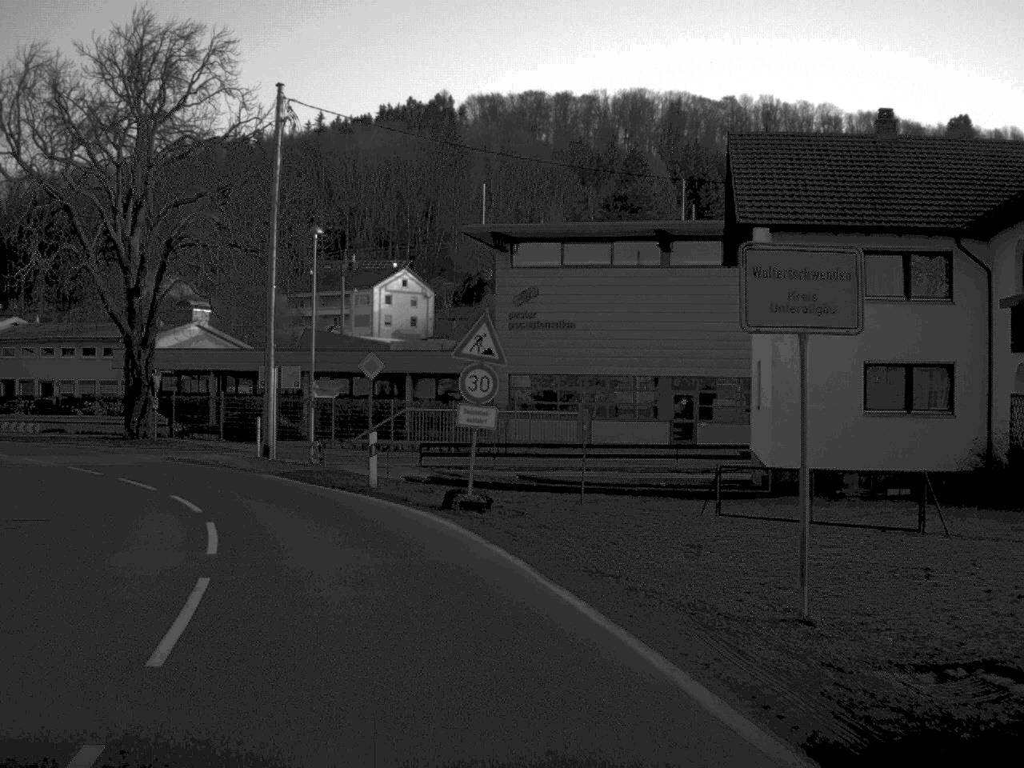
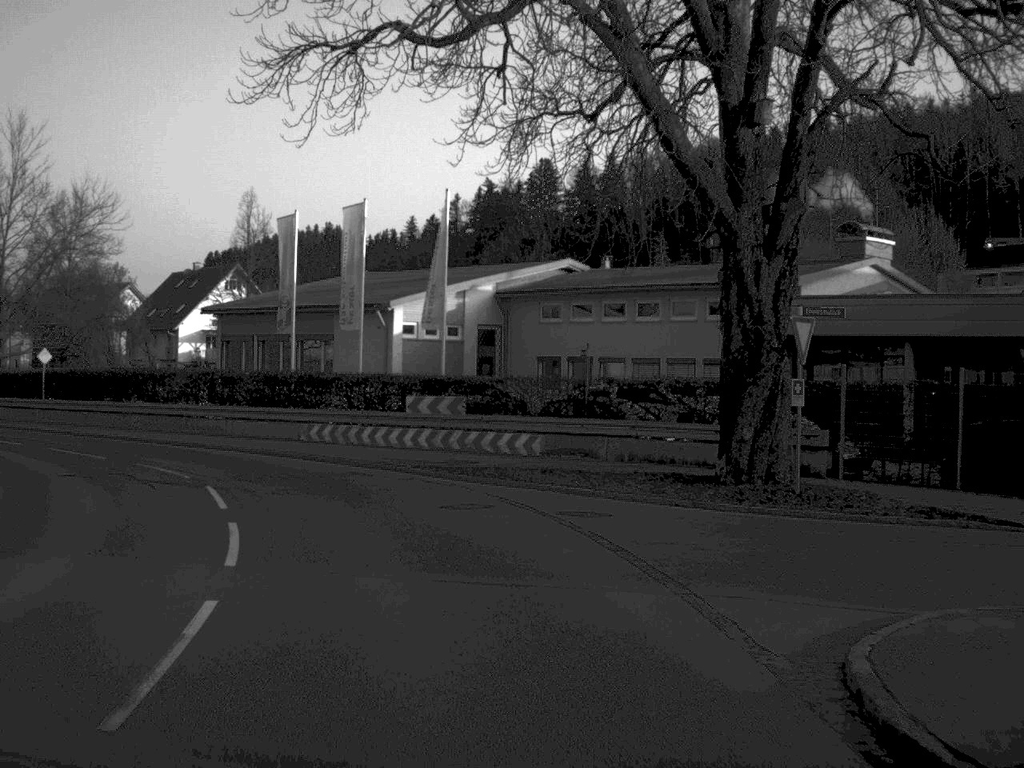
(-8.3, +31.1) m; -29°
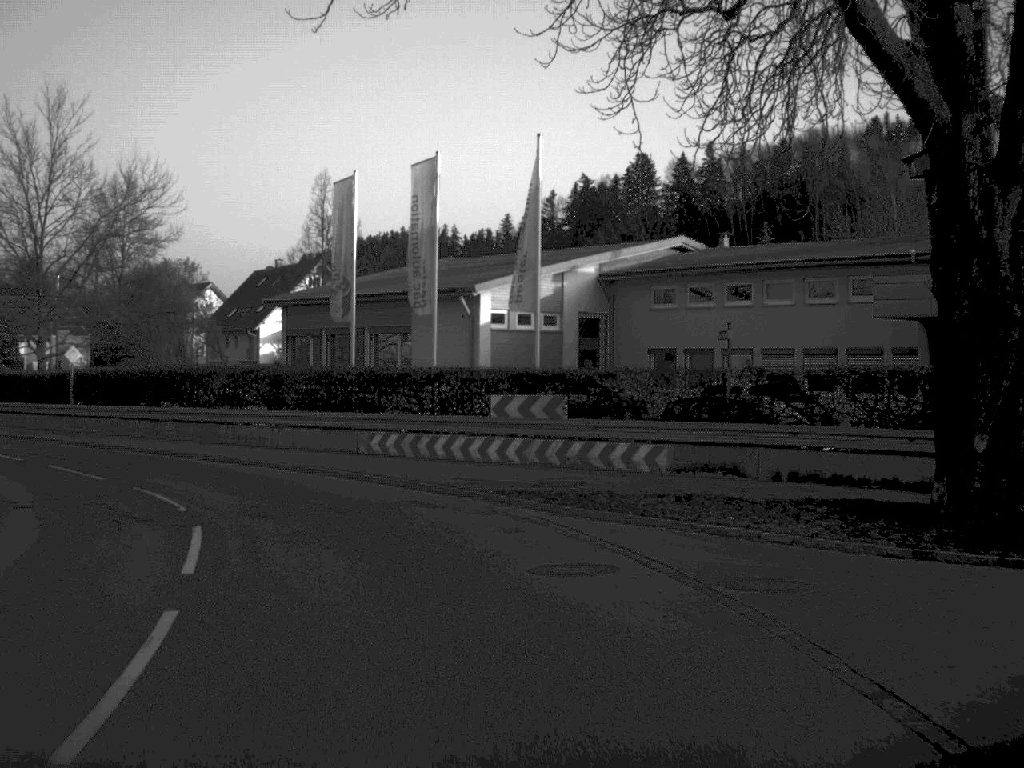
(-0.3, +6.7) m; -4°
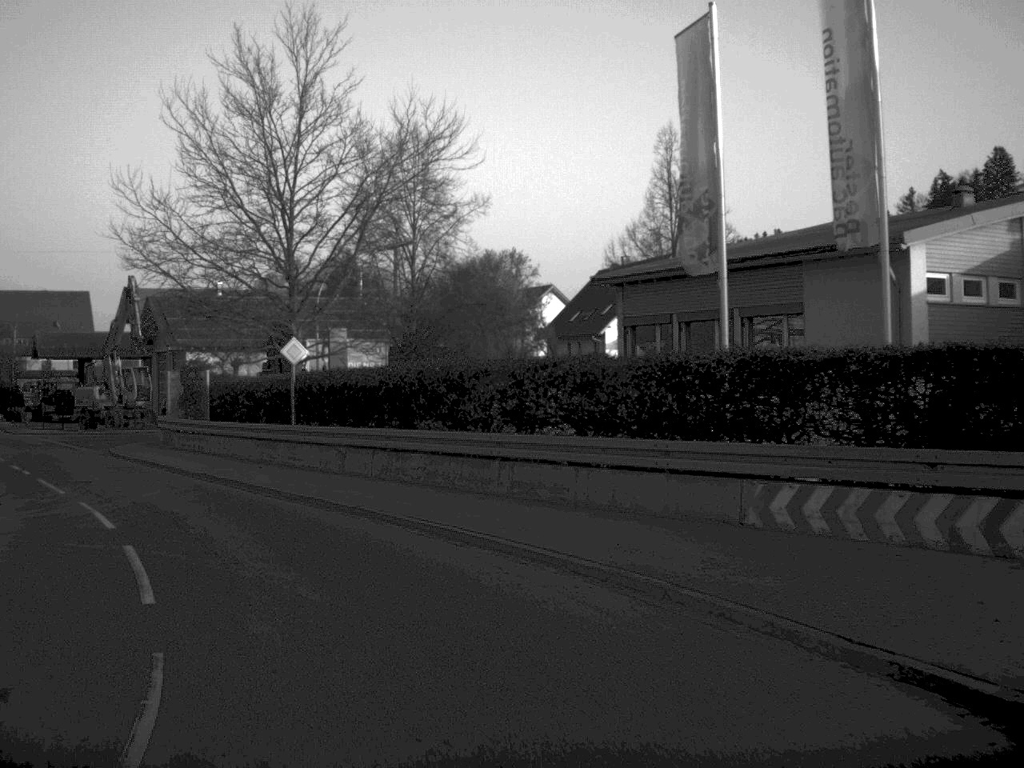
(-1.7, +13.4) m; -16°
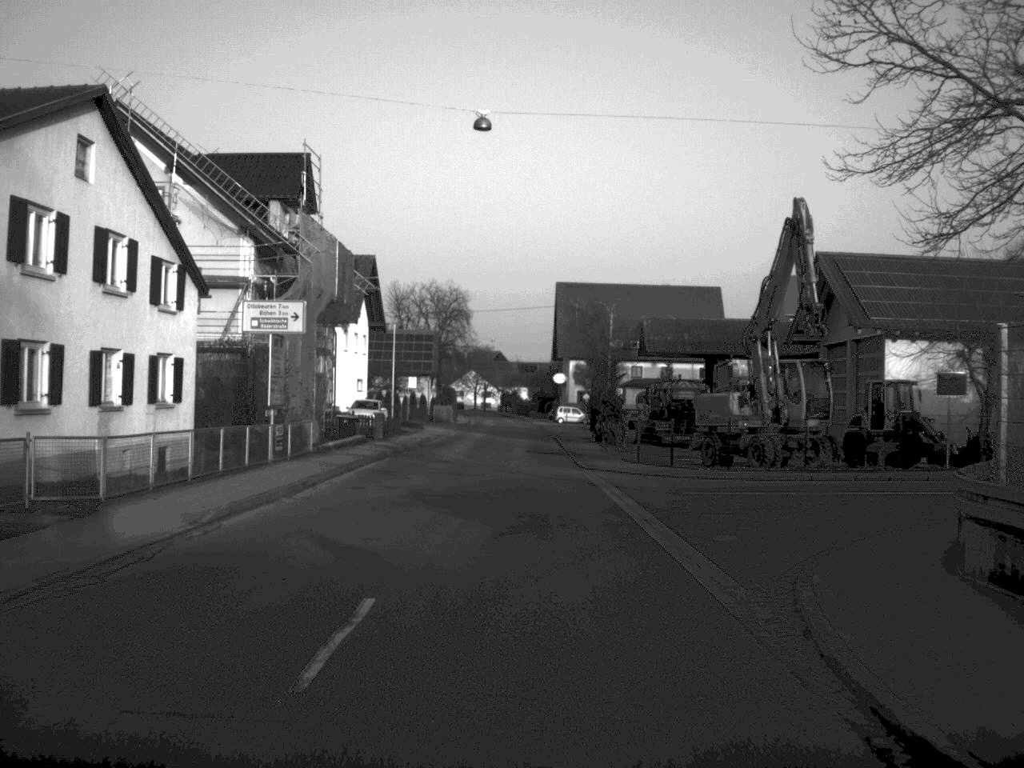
(-8.5, +26.2) m; -27°
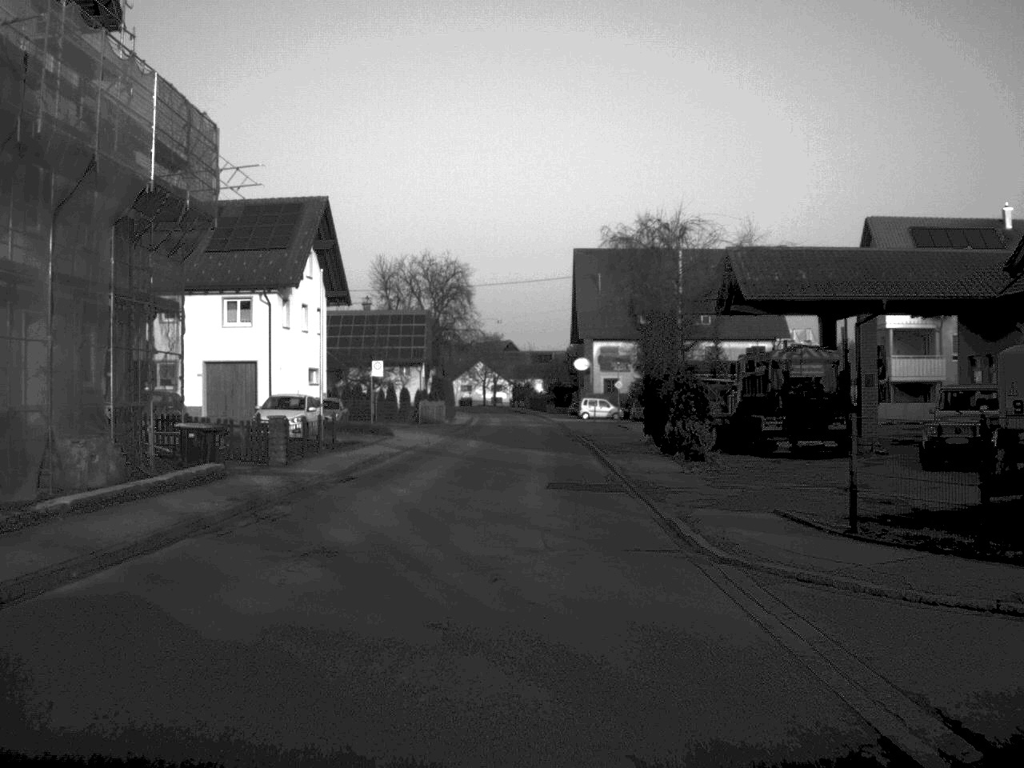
(-0.1, +24.4) m; -1°
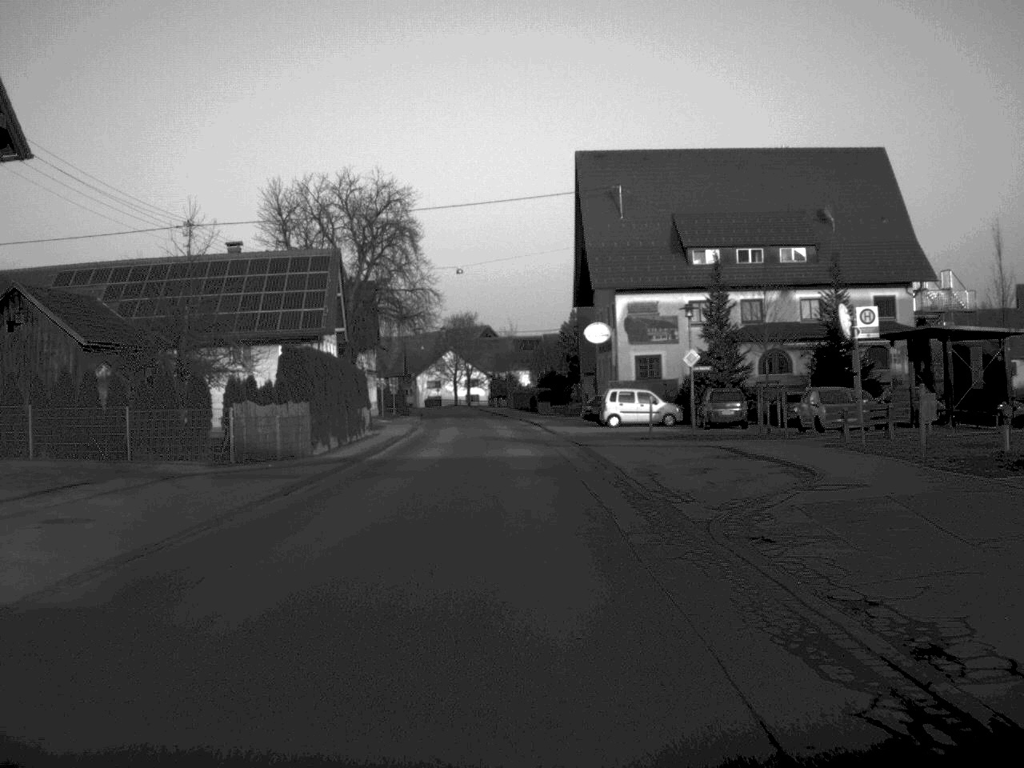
(+0.2, +44.3) m; +1°
